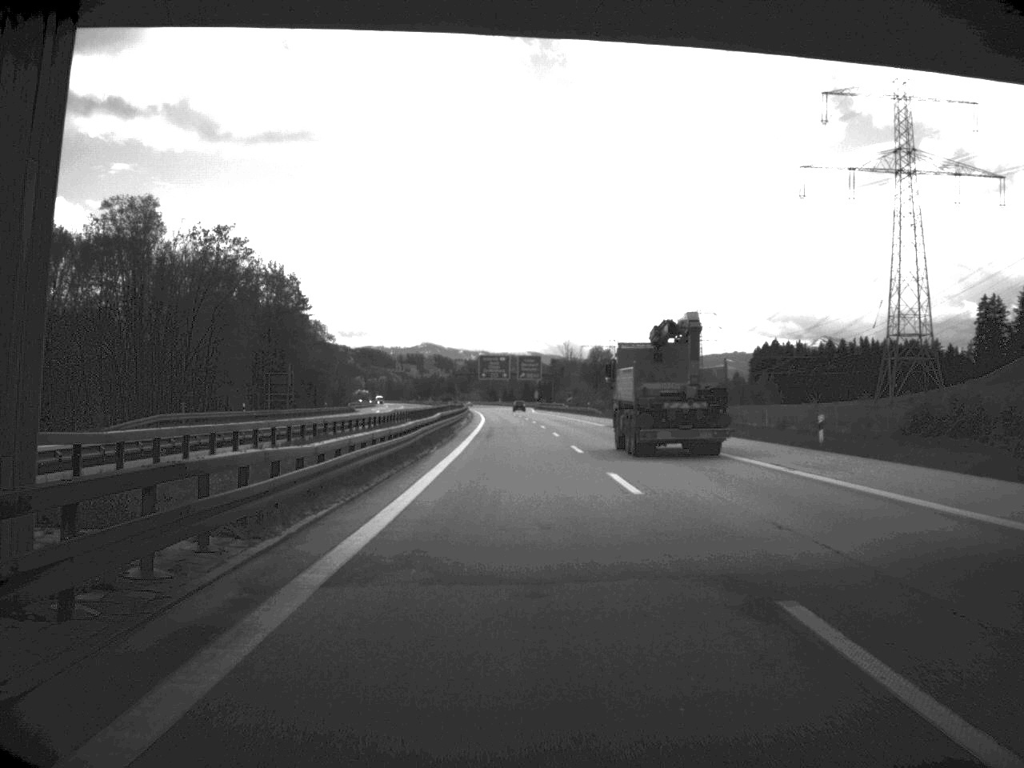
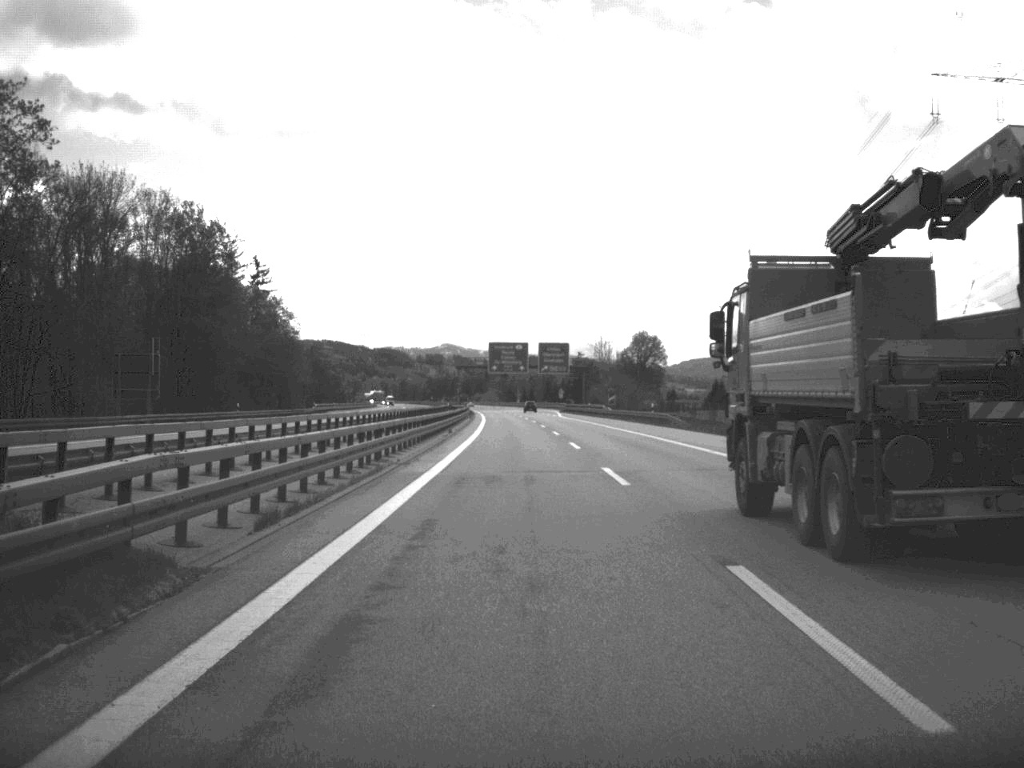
(-0.4, +50.6) m; -1°
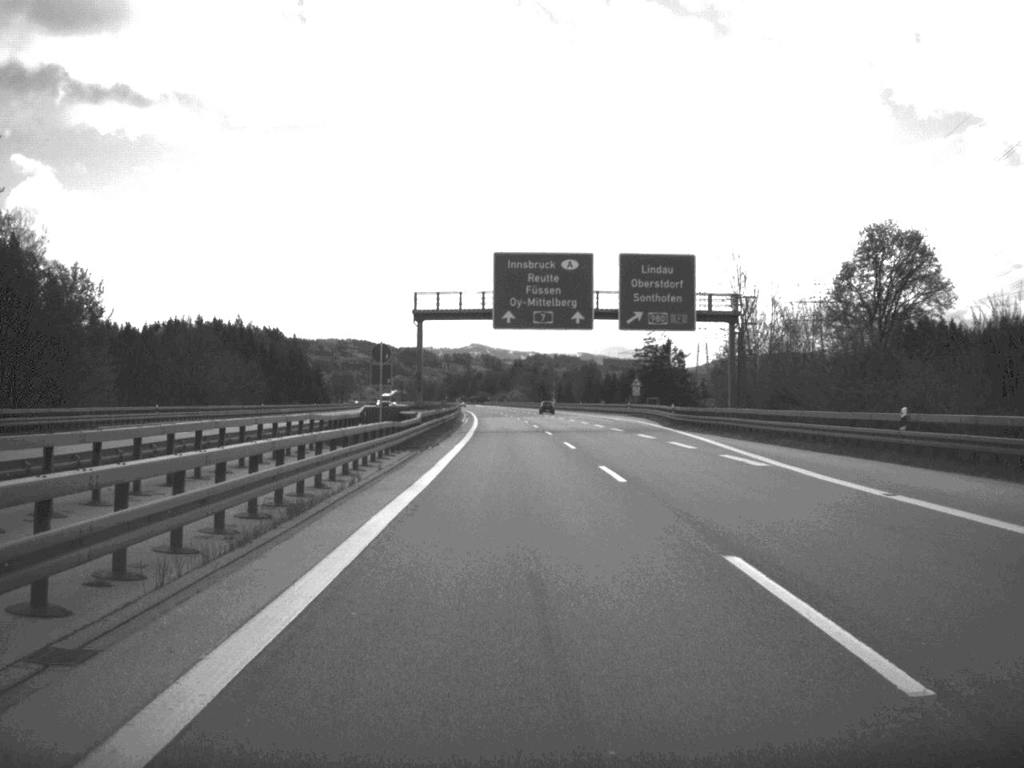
(-1.9, +105.1) m; -1°
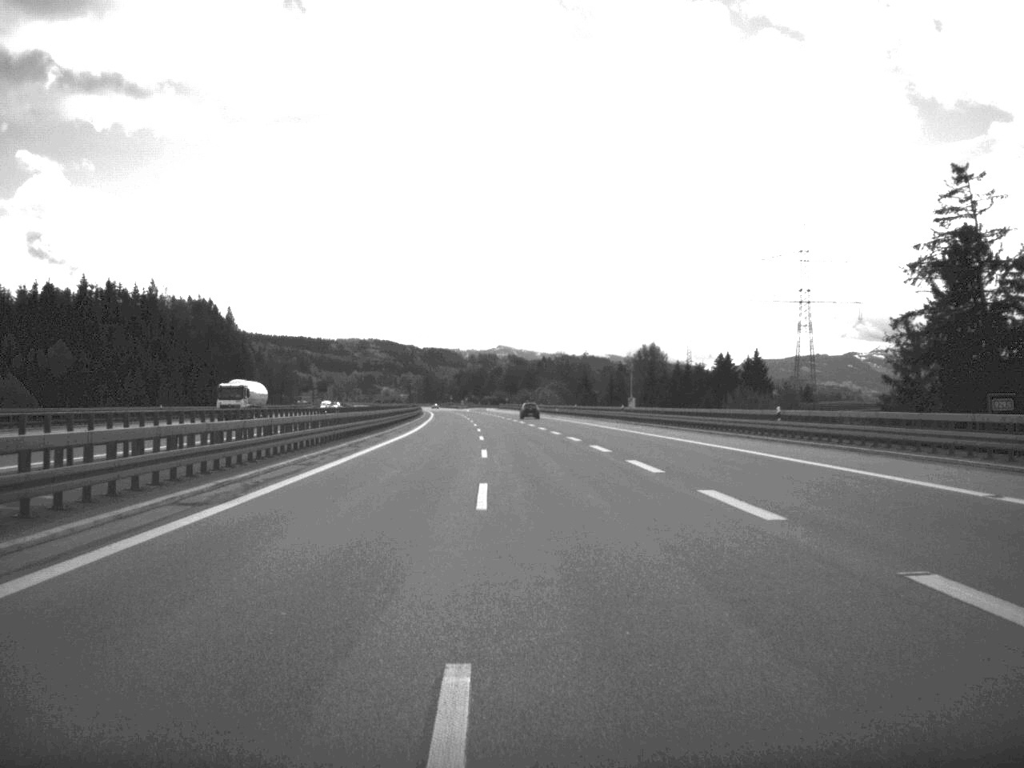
(-1.4, +130.4) m; -1°
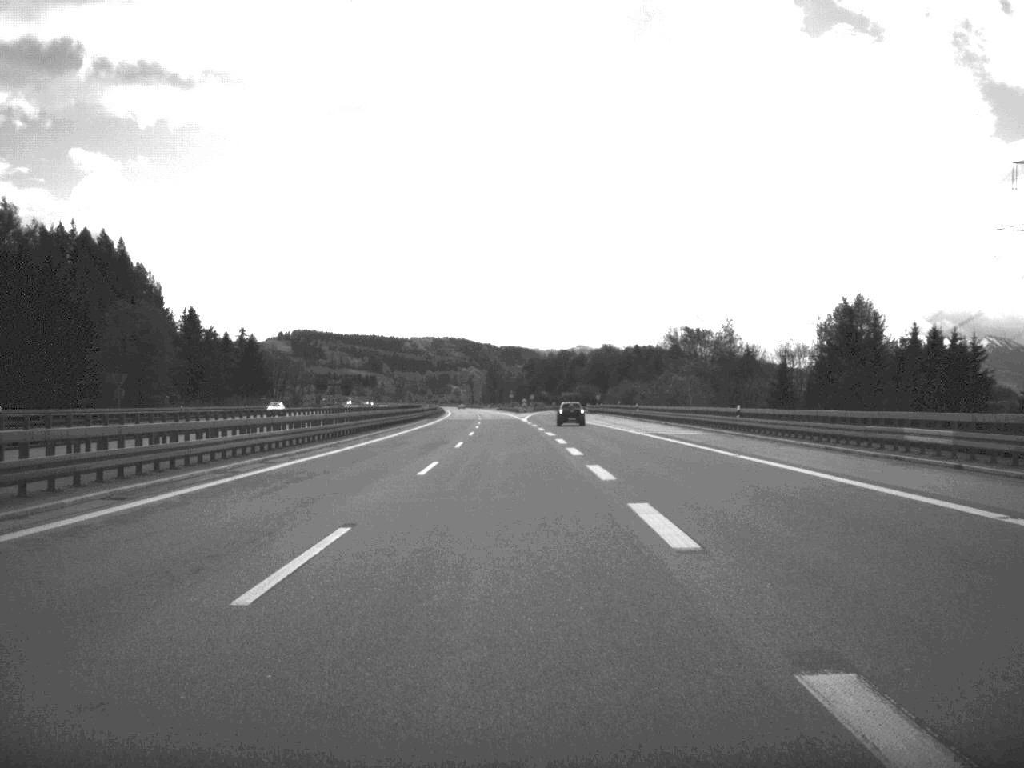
(-4.2, +132.3) m; -4°
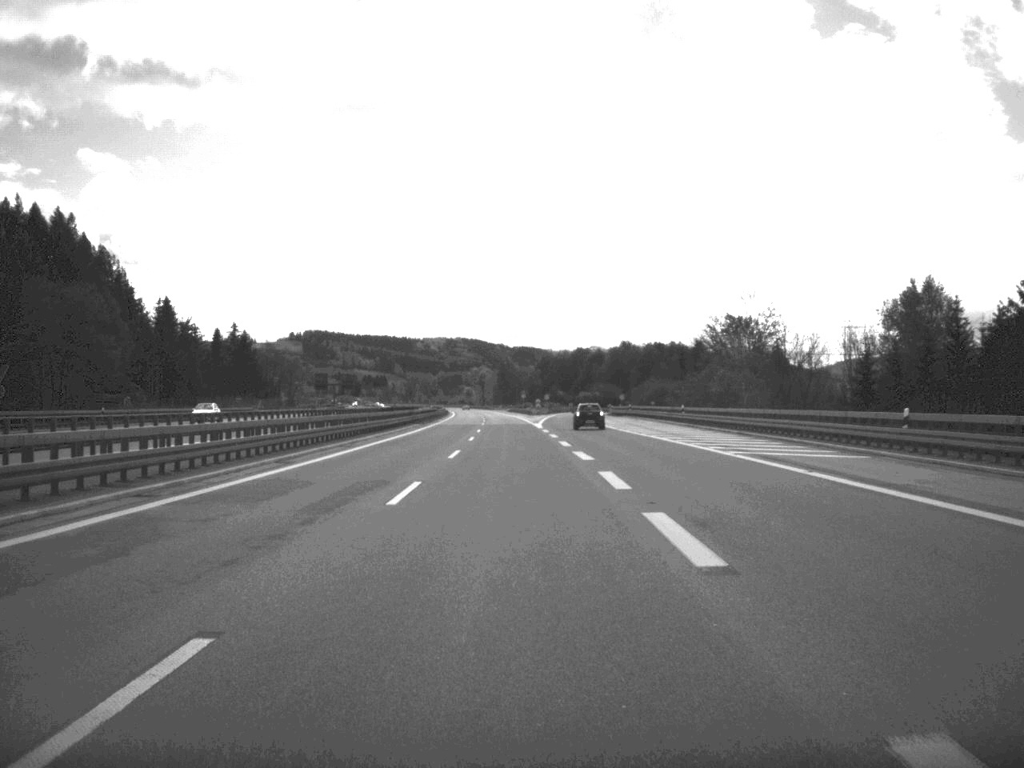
(-0.1, +25.1) m; -1°
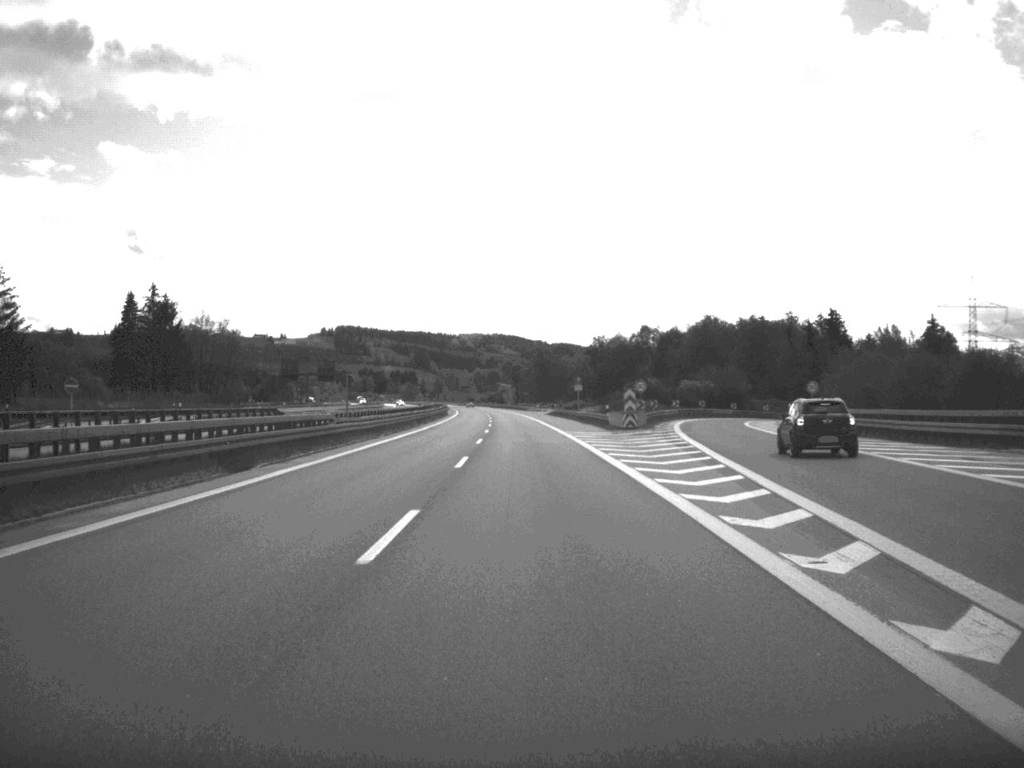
(-2.0, +103.0) m; -2°
